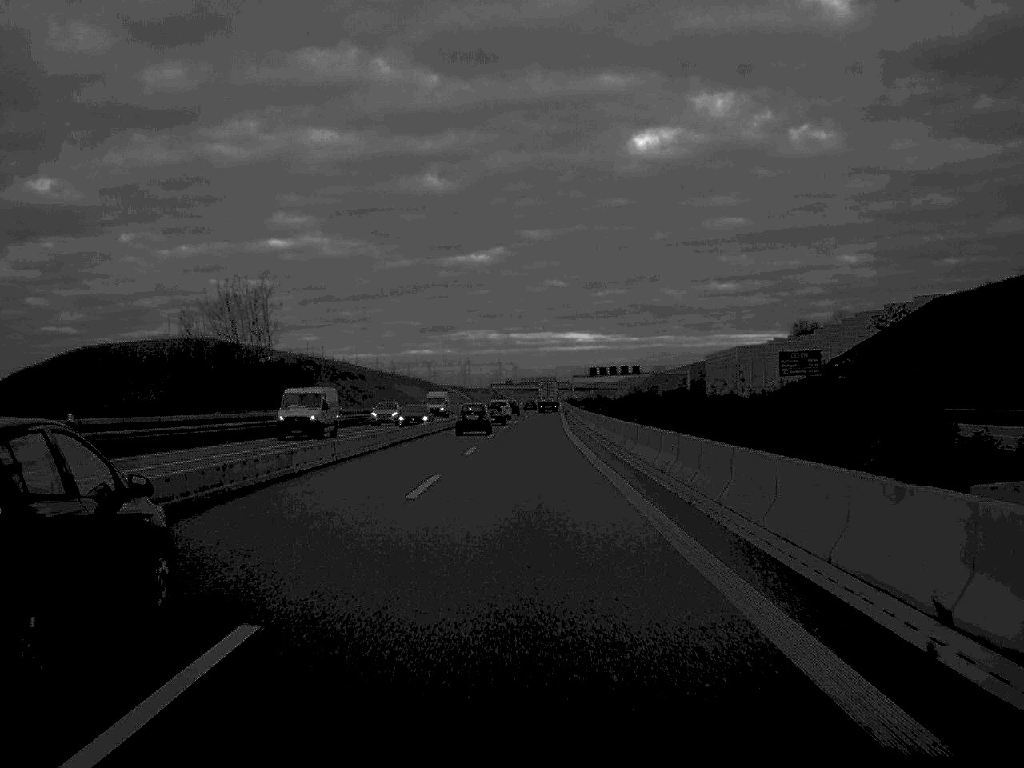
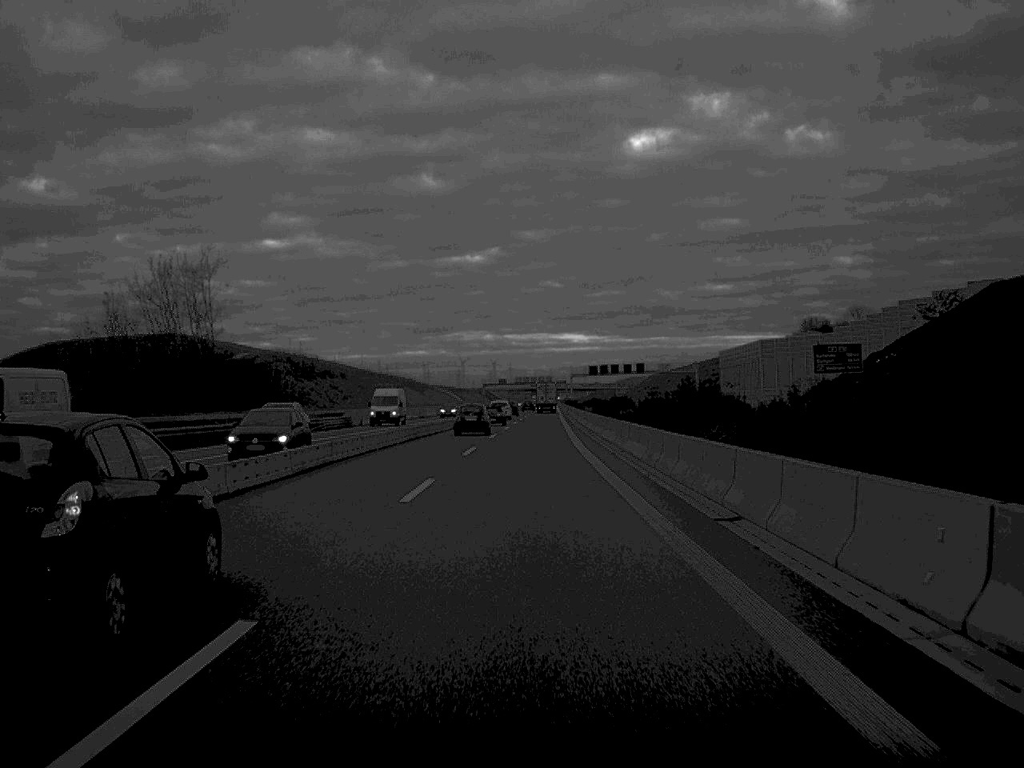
(0.0, +18.4) m; 0°
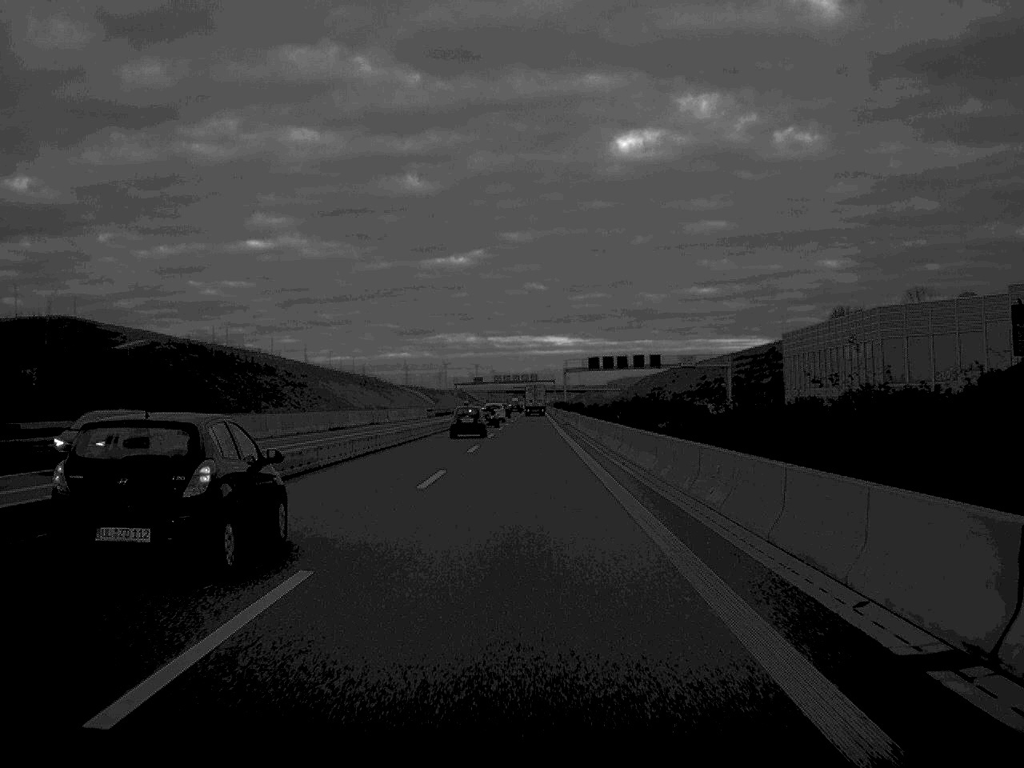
(+0.4, +50.0) m; +1°
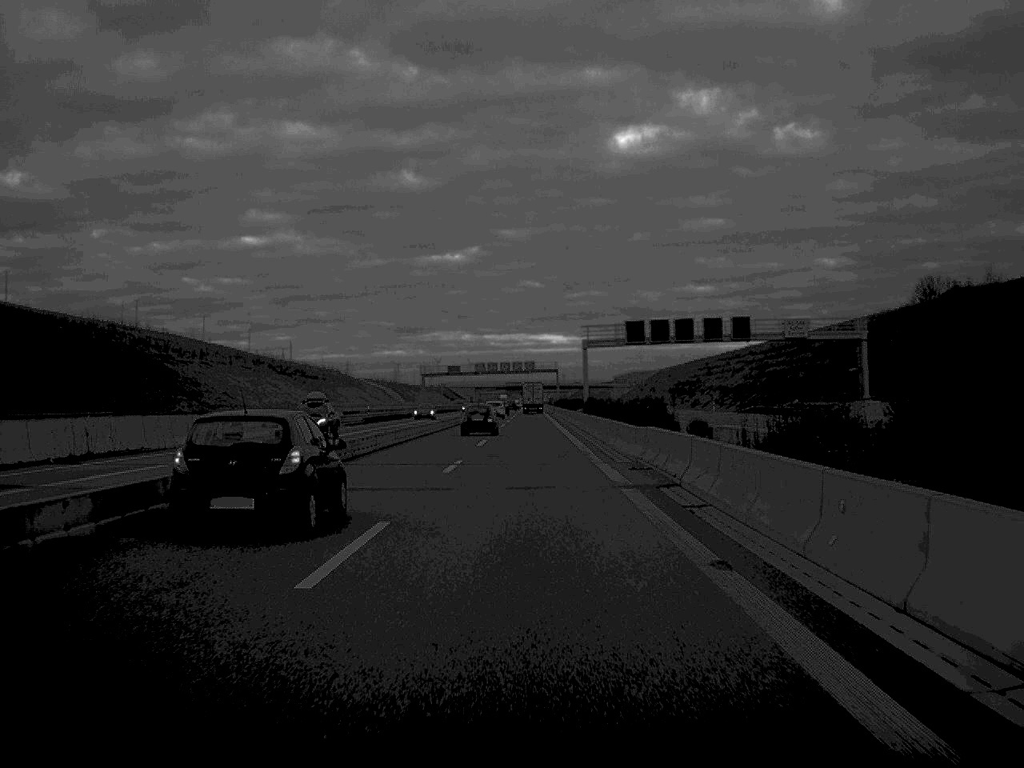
(+0.2, +66.9) m; 0°
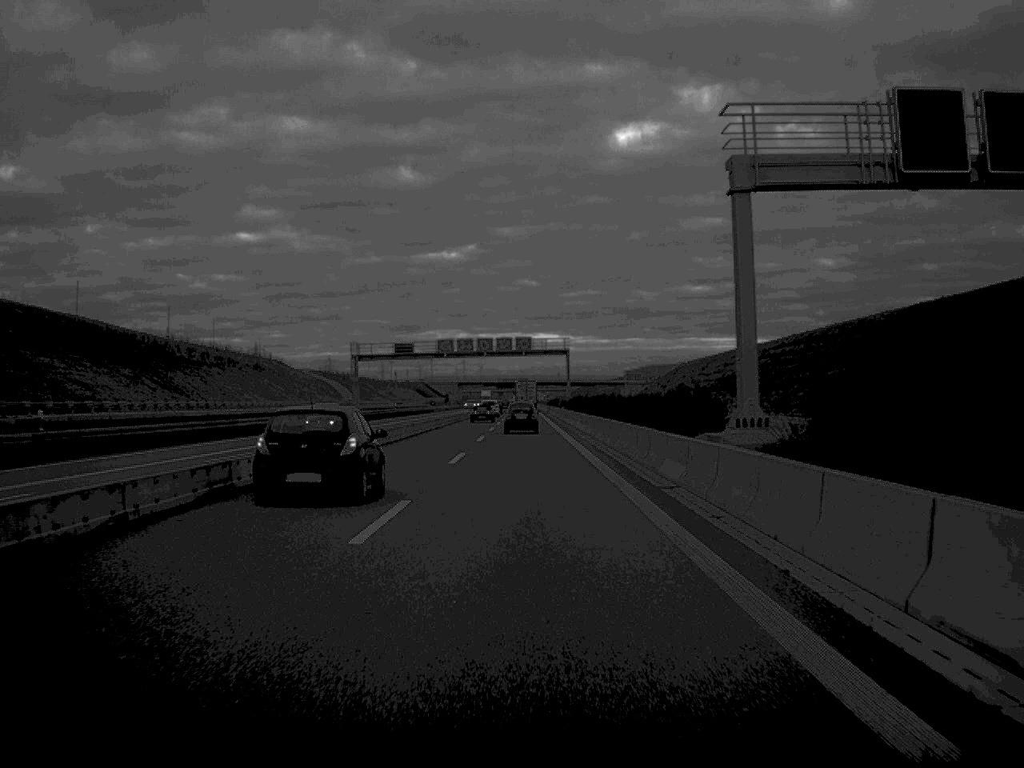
(+0.2, +68.4) m; 0°
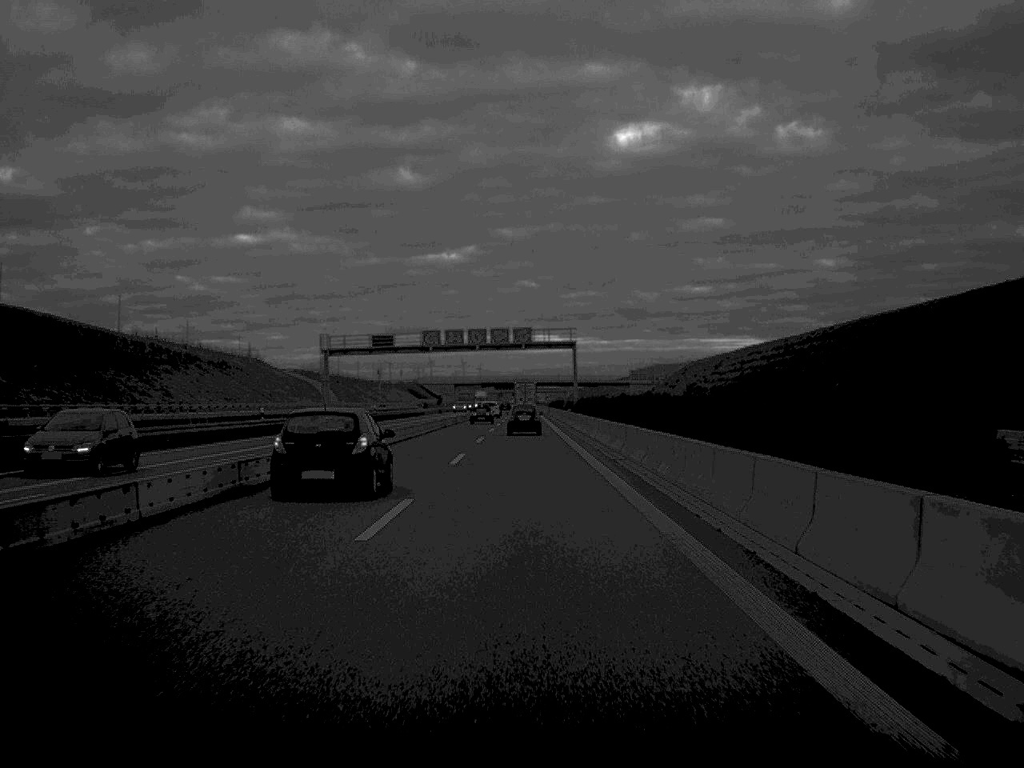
(0.0, +17.7) m; 0°
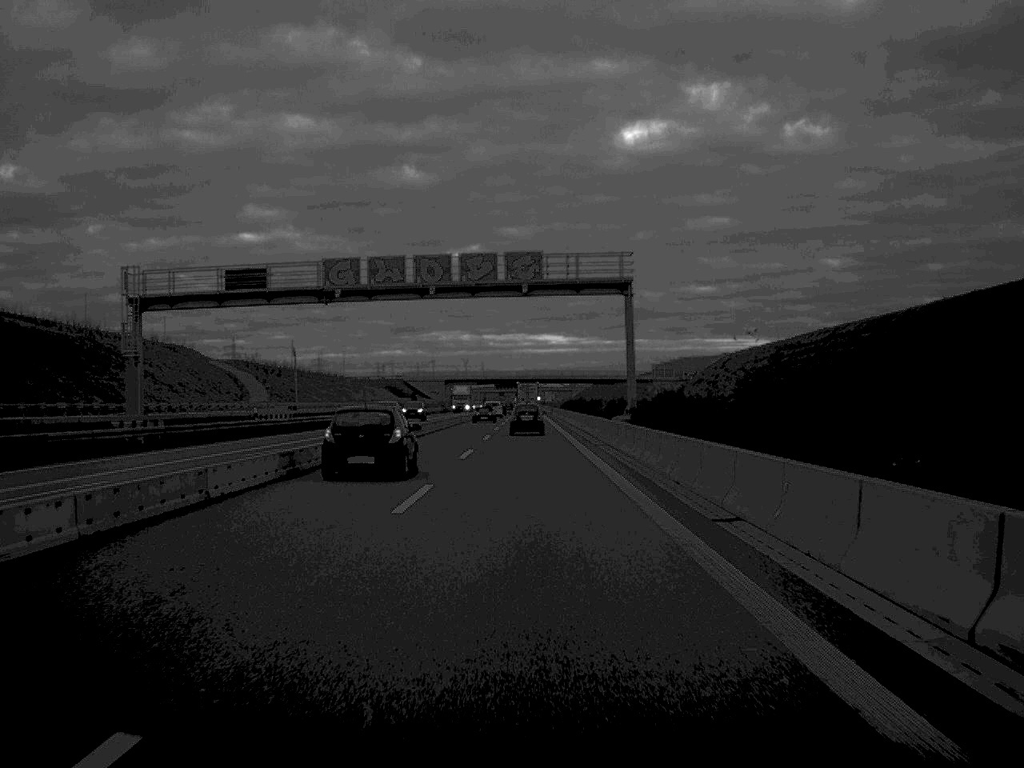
(-0.1, +50.7) m; 0°
